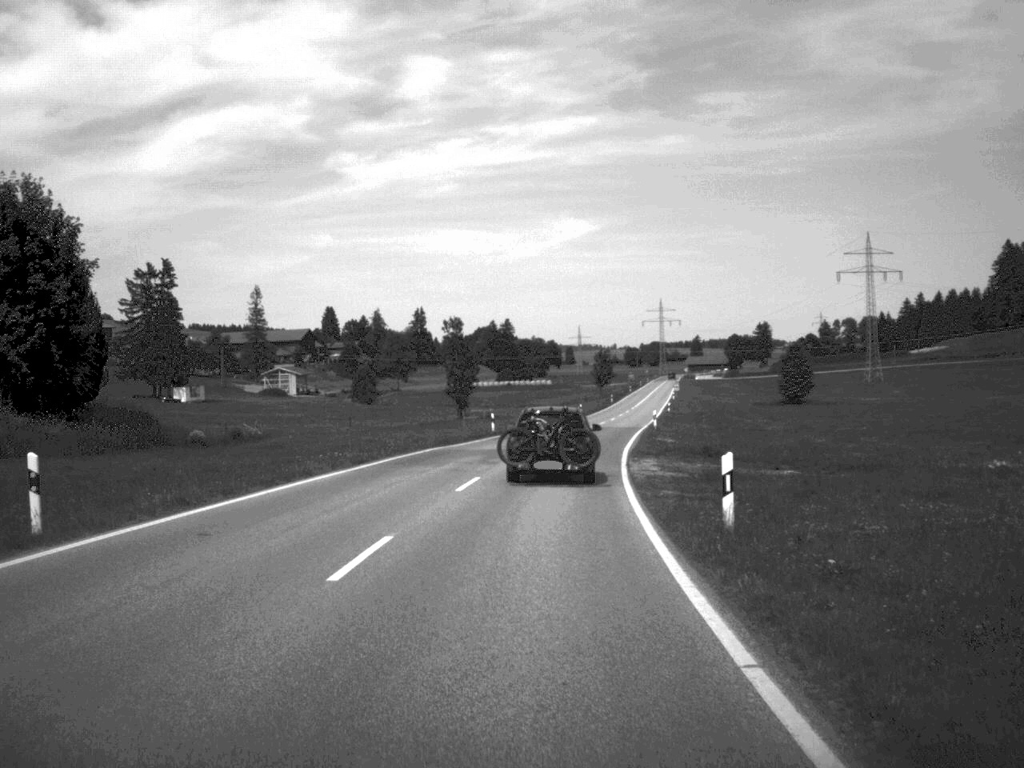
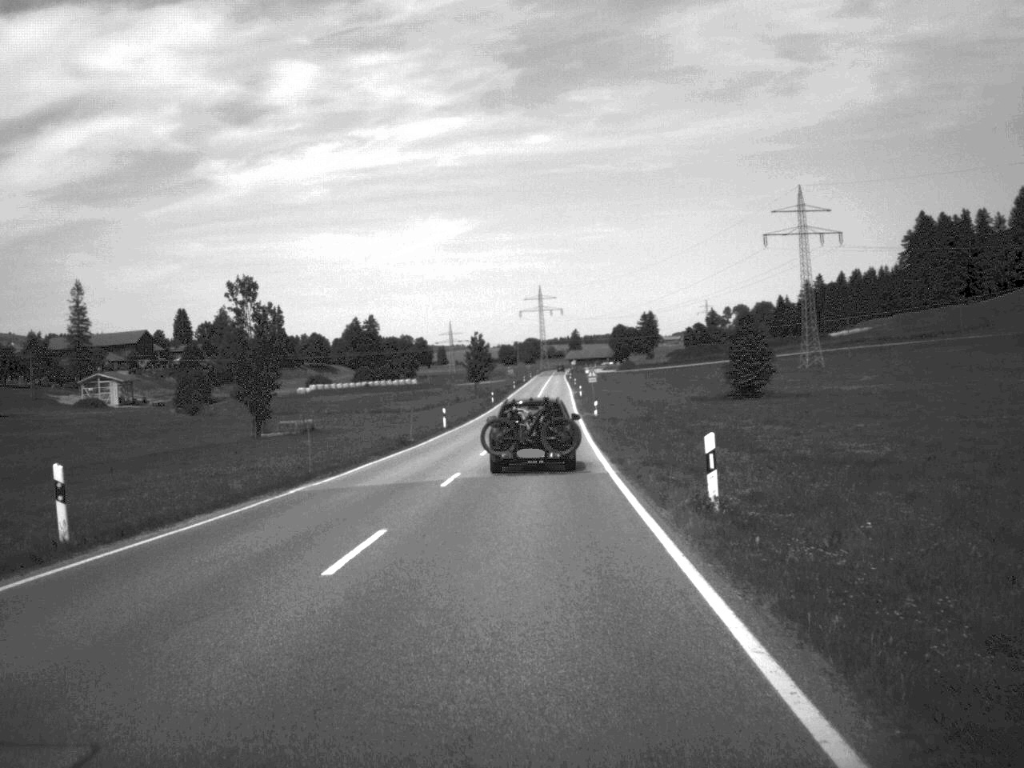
(+2.5, +46.9) m; +6°
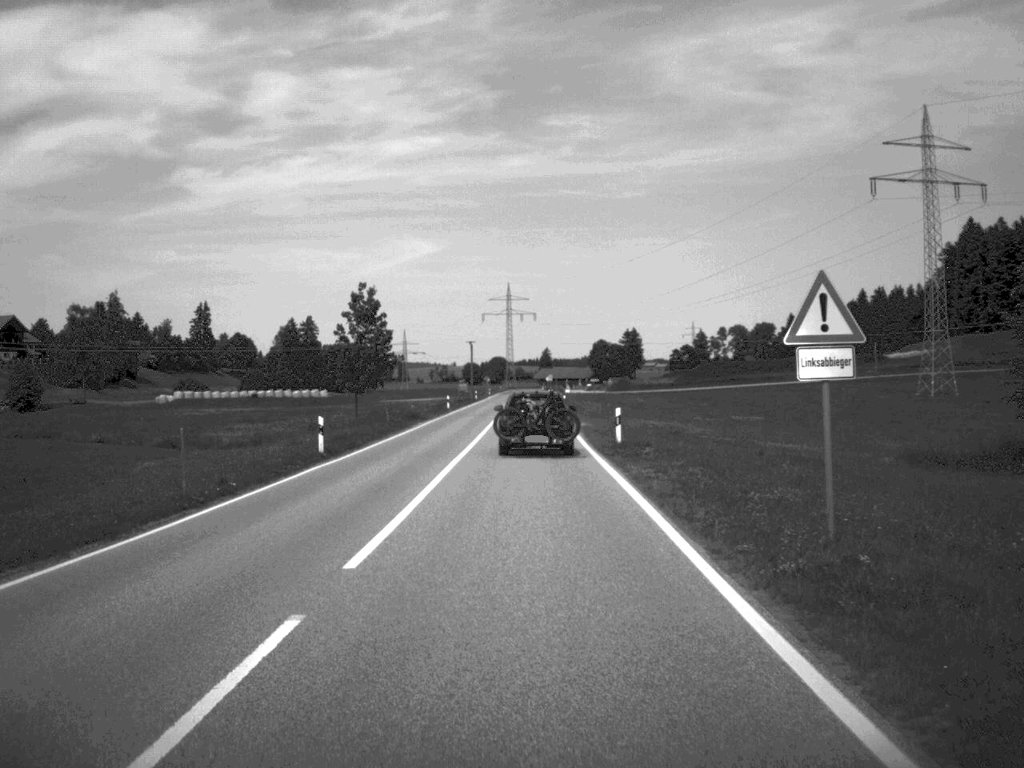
(+1.3, +77.5) m; +1°
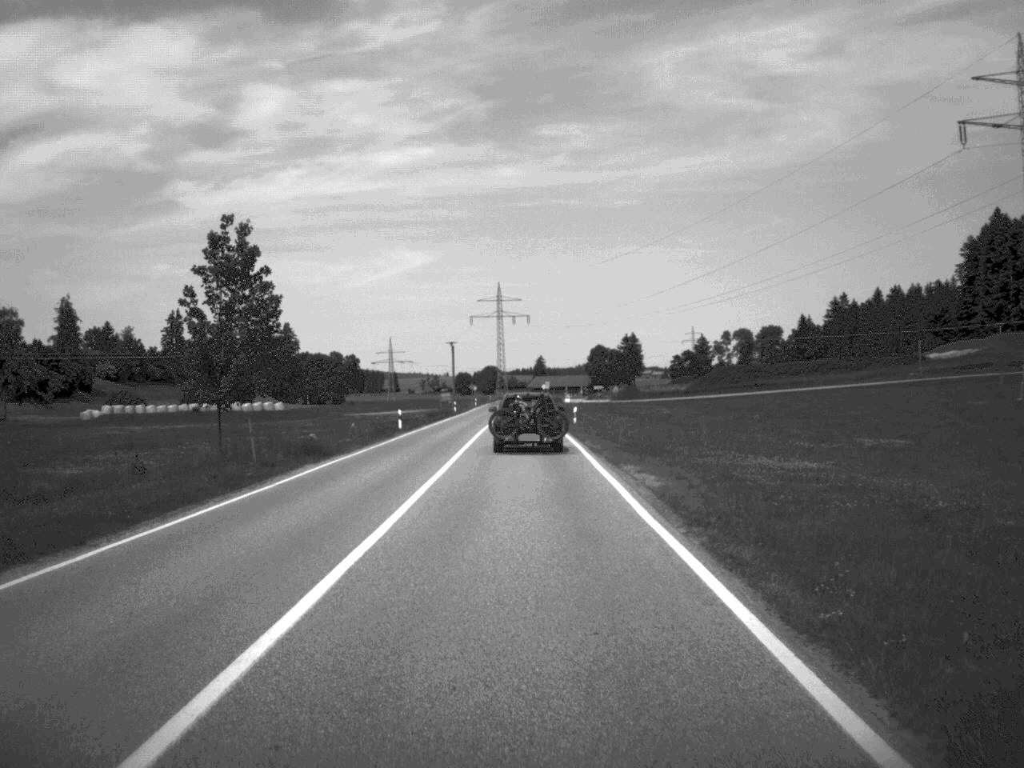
(+0.1, +29.1) m; 0°
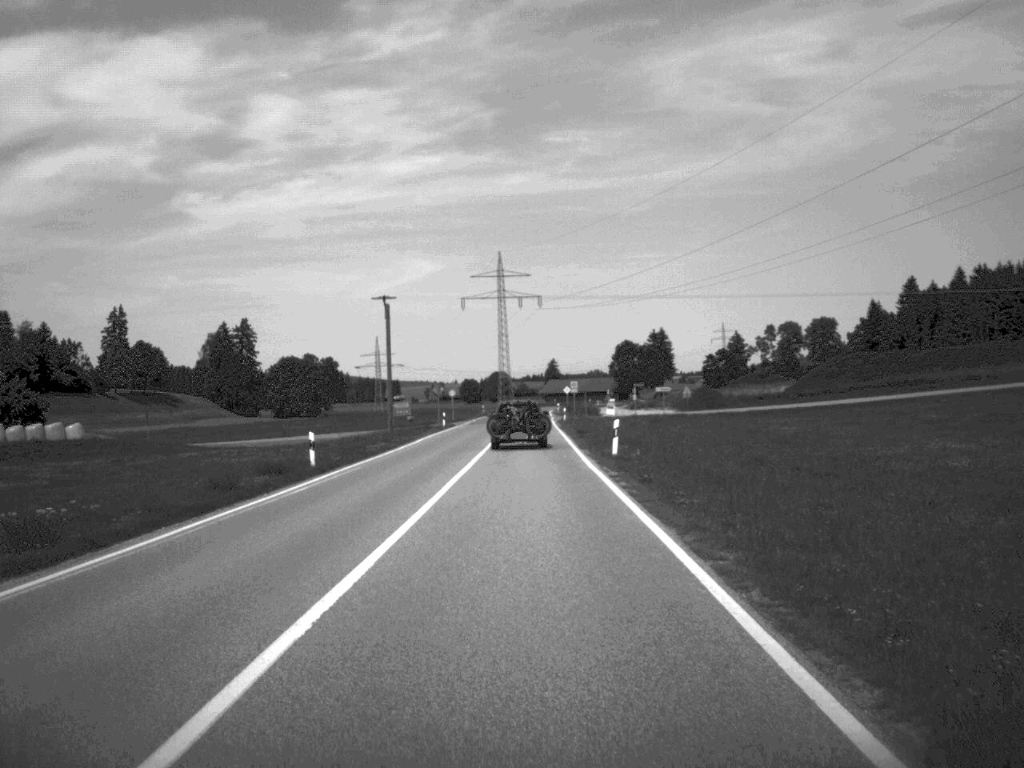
(-0.3, +74.2) m; -1°
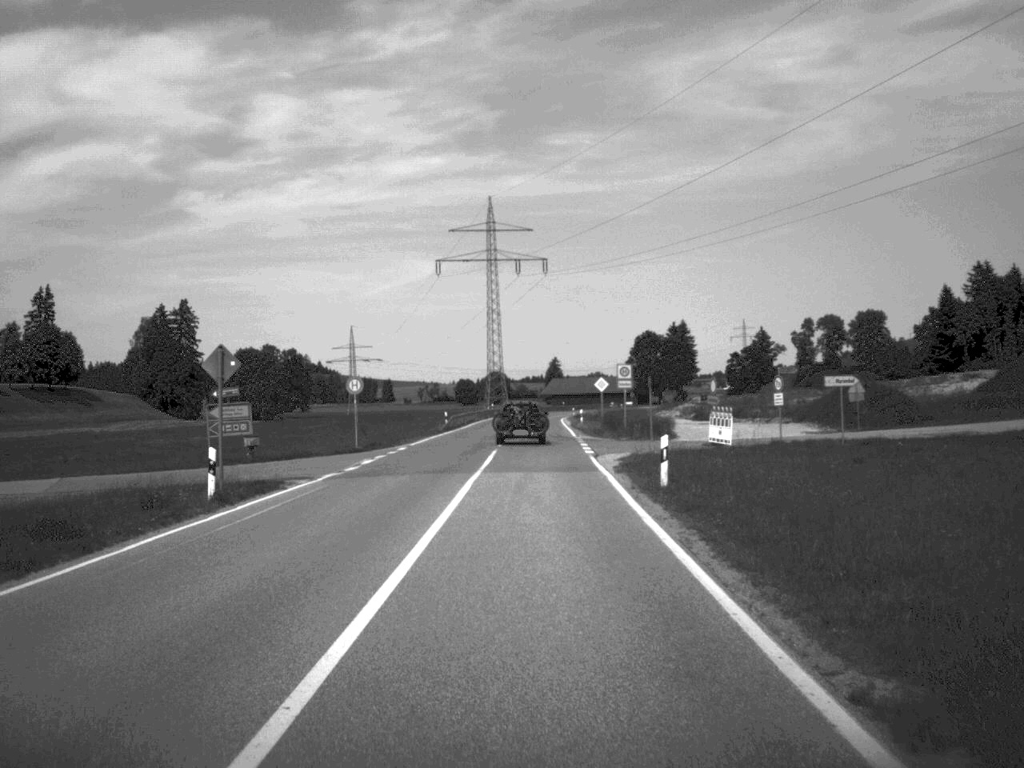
(+0.1, +59.8) m; 0°
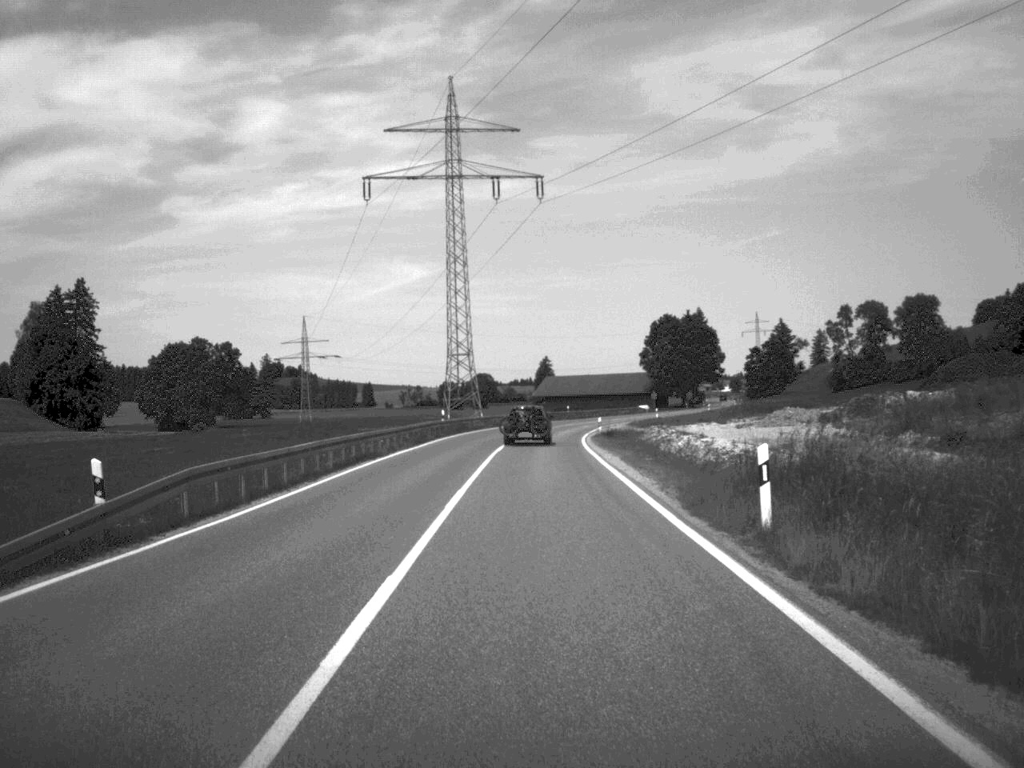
(+0.2, +59.1) m; 0°
